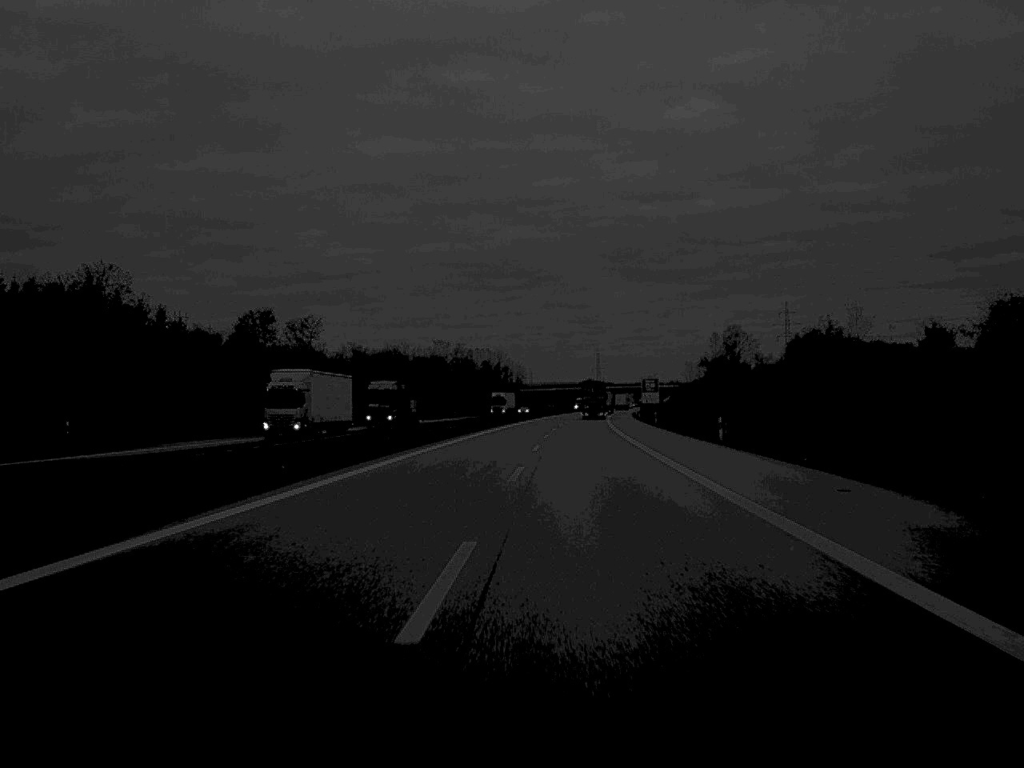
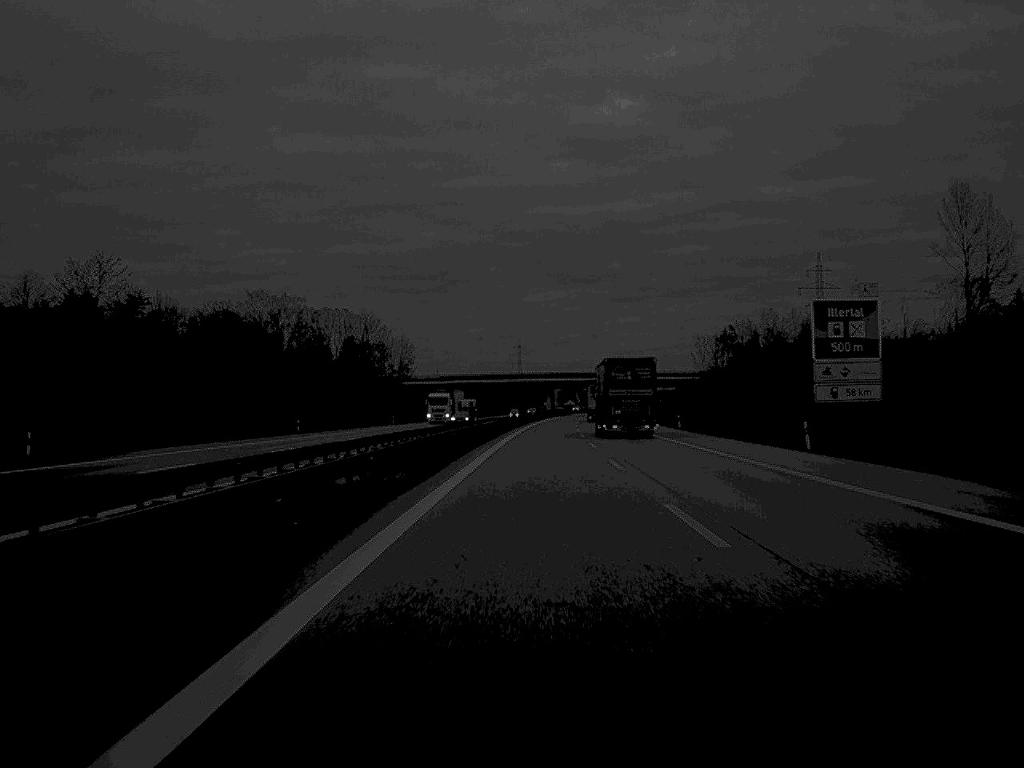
(+4.1, +155.3) m; +4°
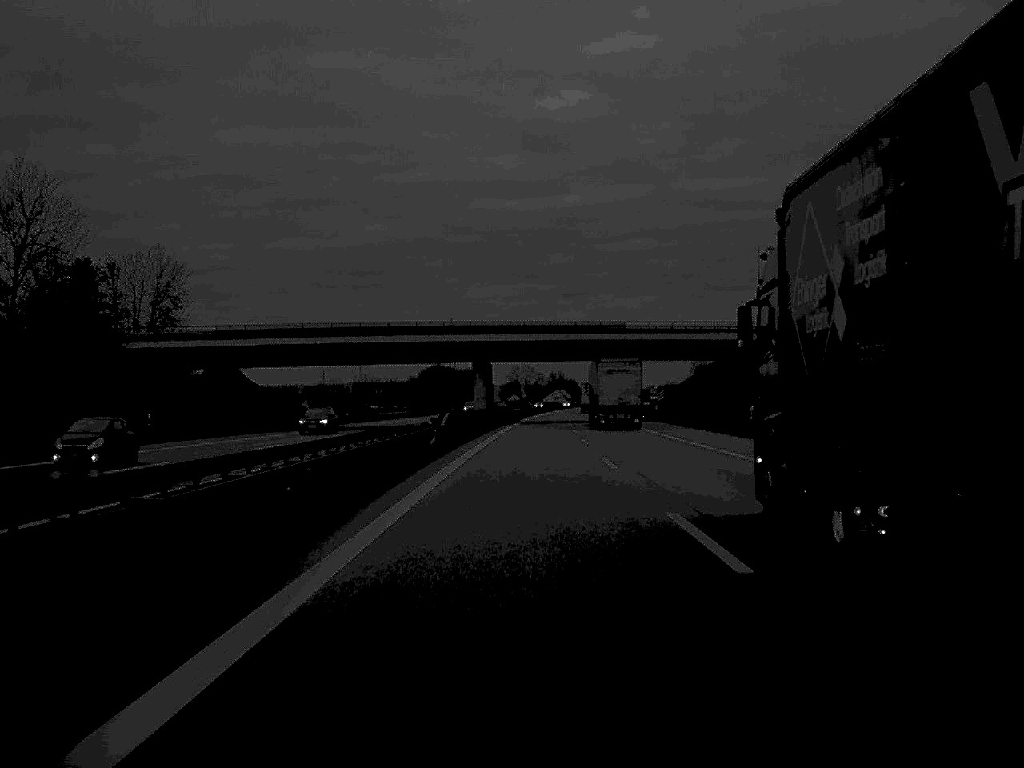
(+3.1, +127.9) m; +3°
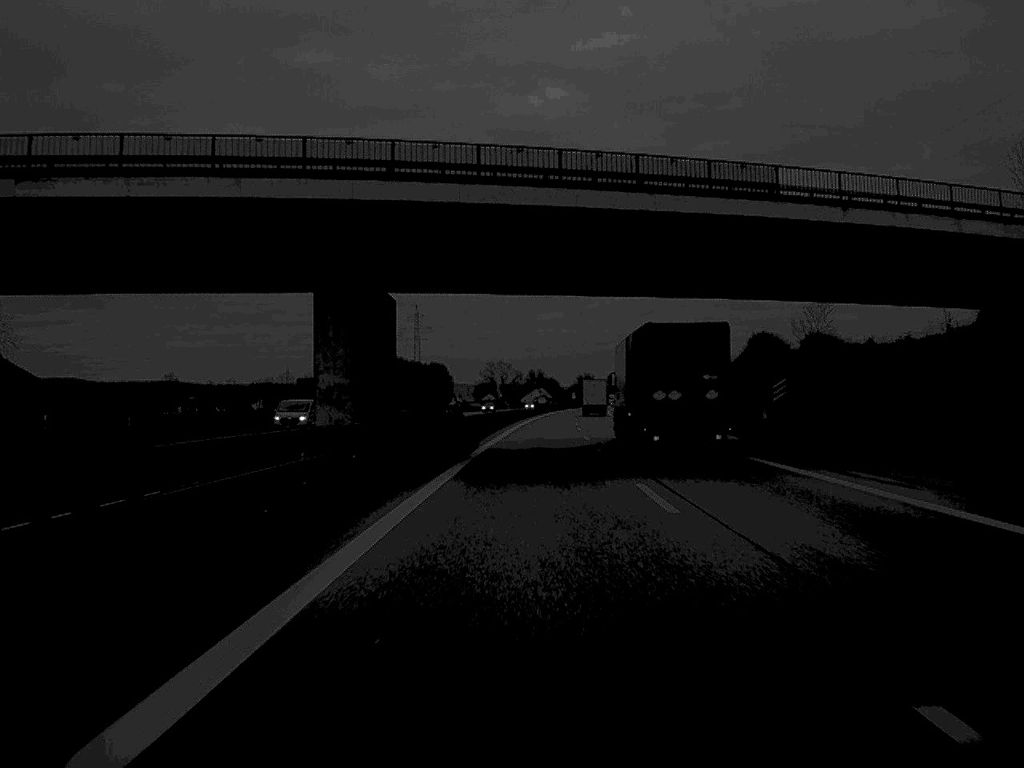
(+0.5, +64.7) m; +1°
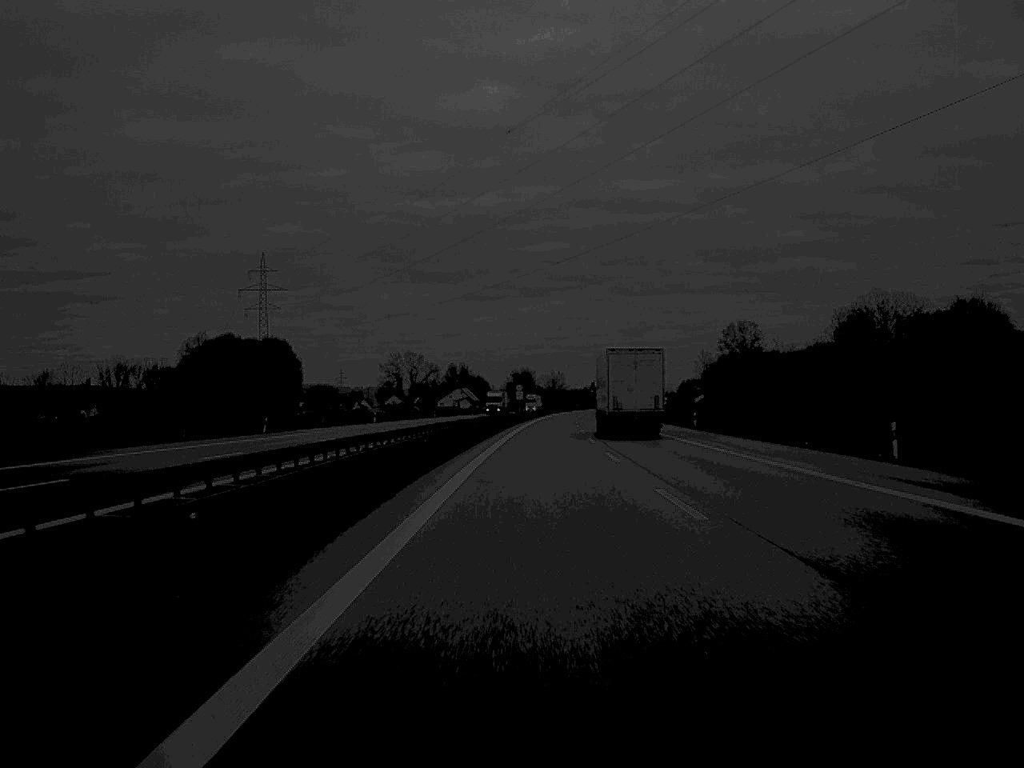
(+4.4, +161.6) m; +3°
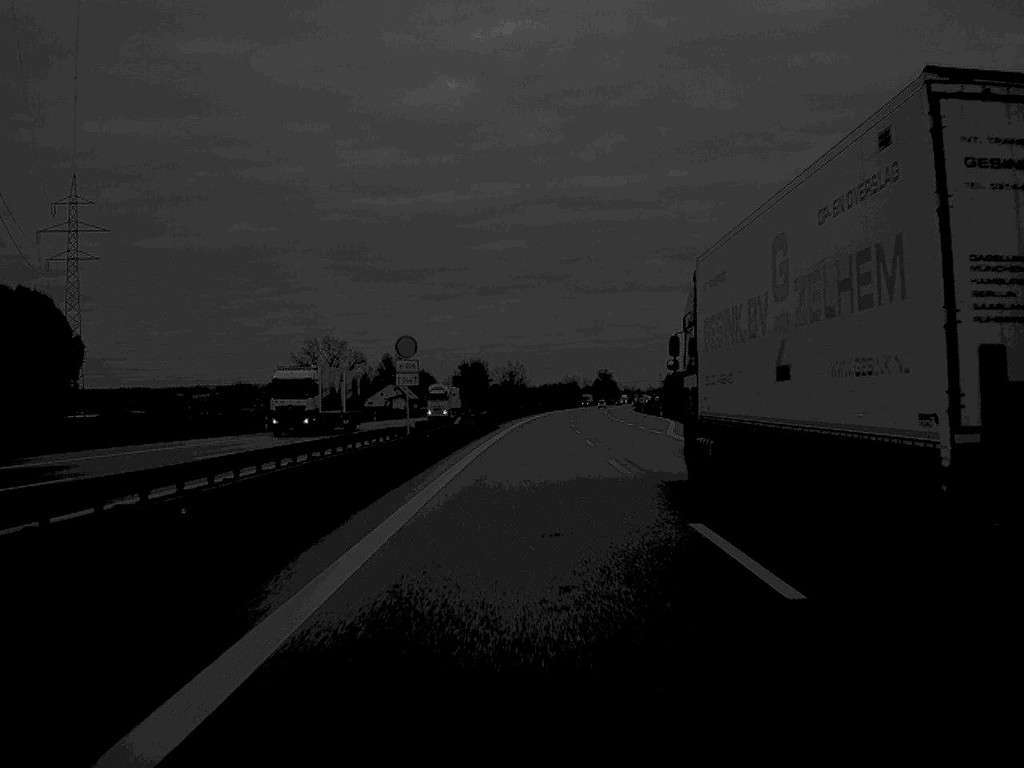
(+1.7, +96.5) m; +2°
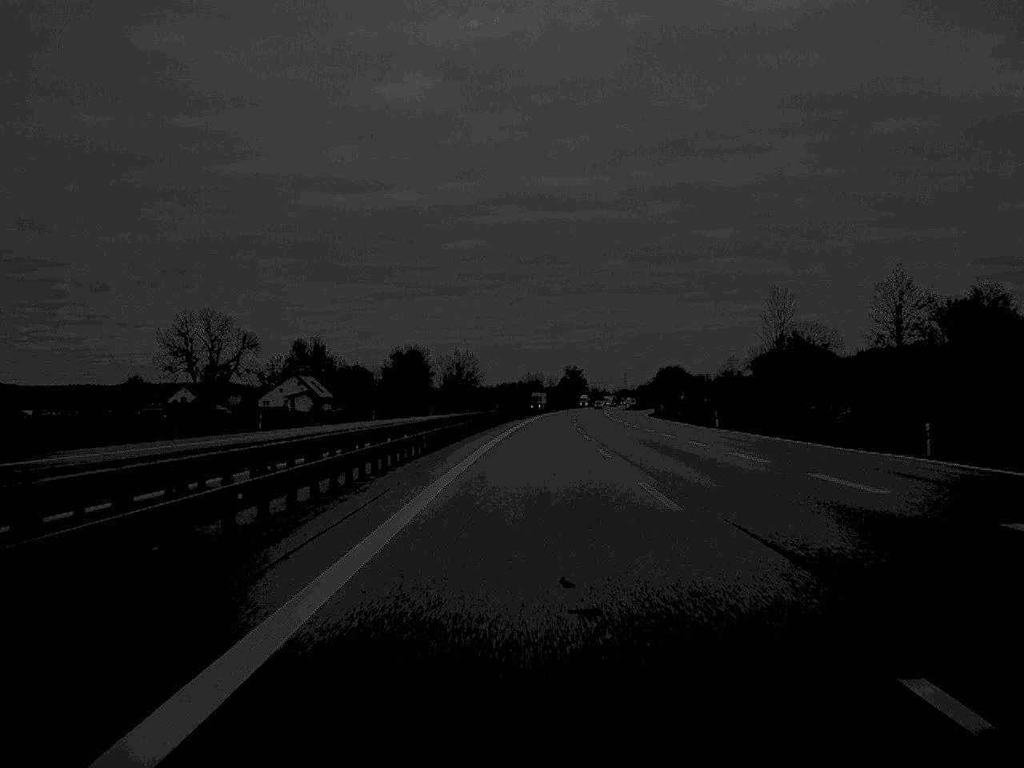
(+1.4, +99.0) m; +2°
